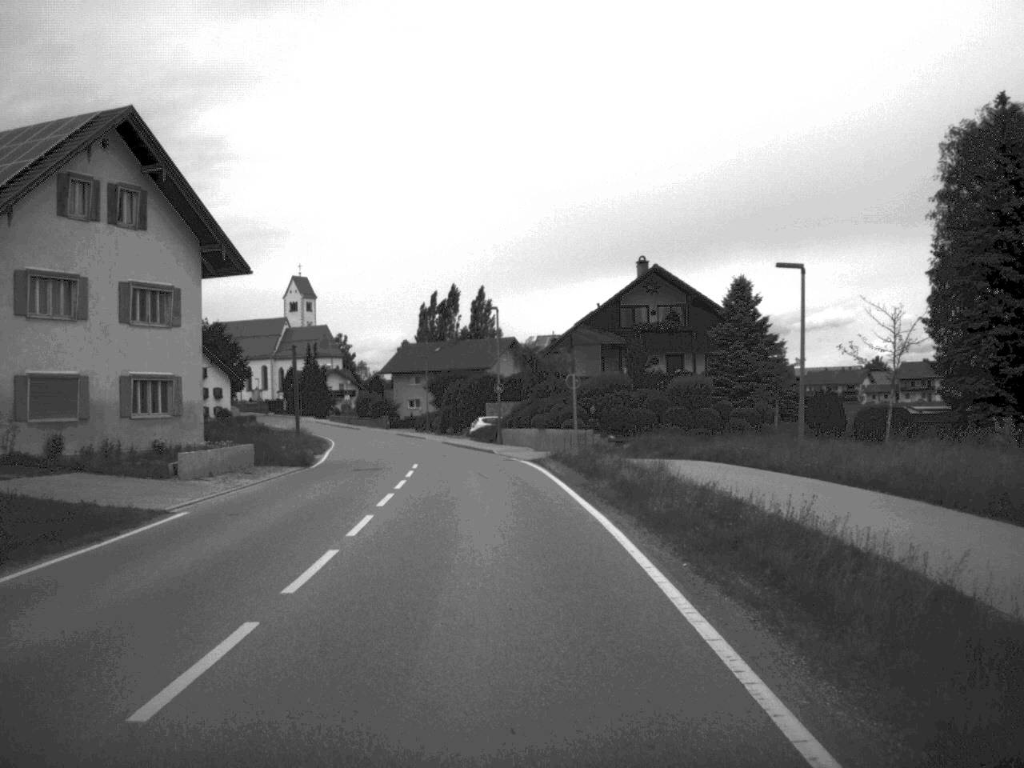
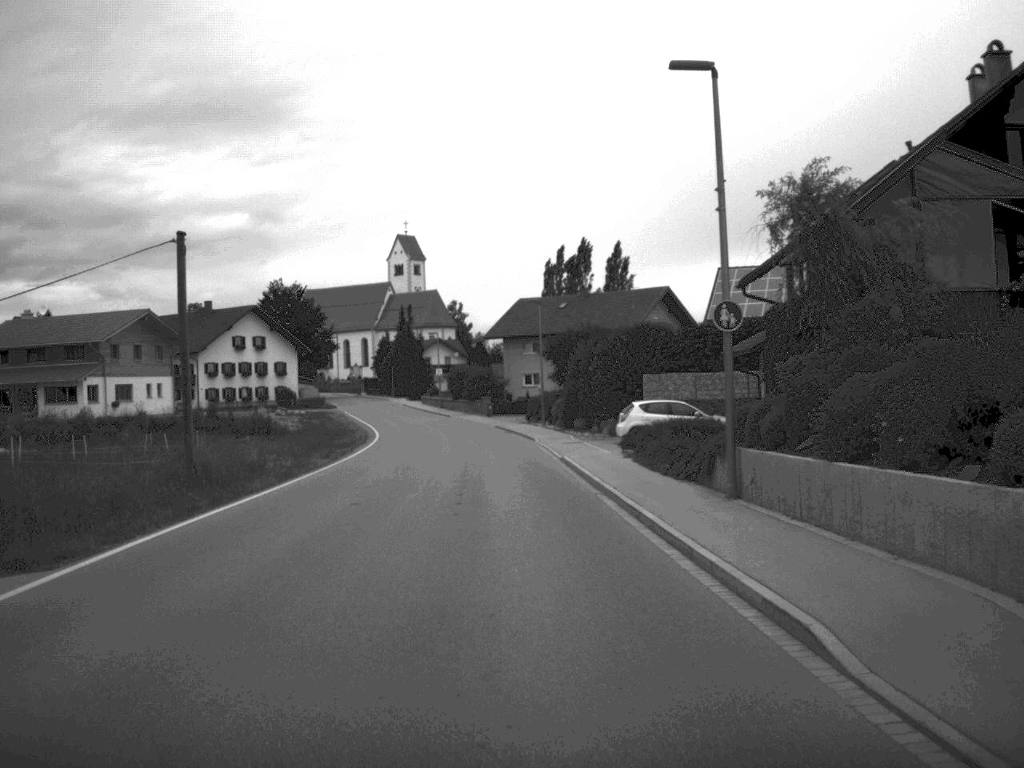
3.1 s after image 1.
(-2.1, +39.1) m; -6°
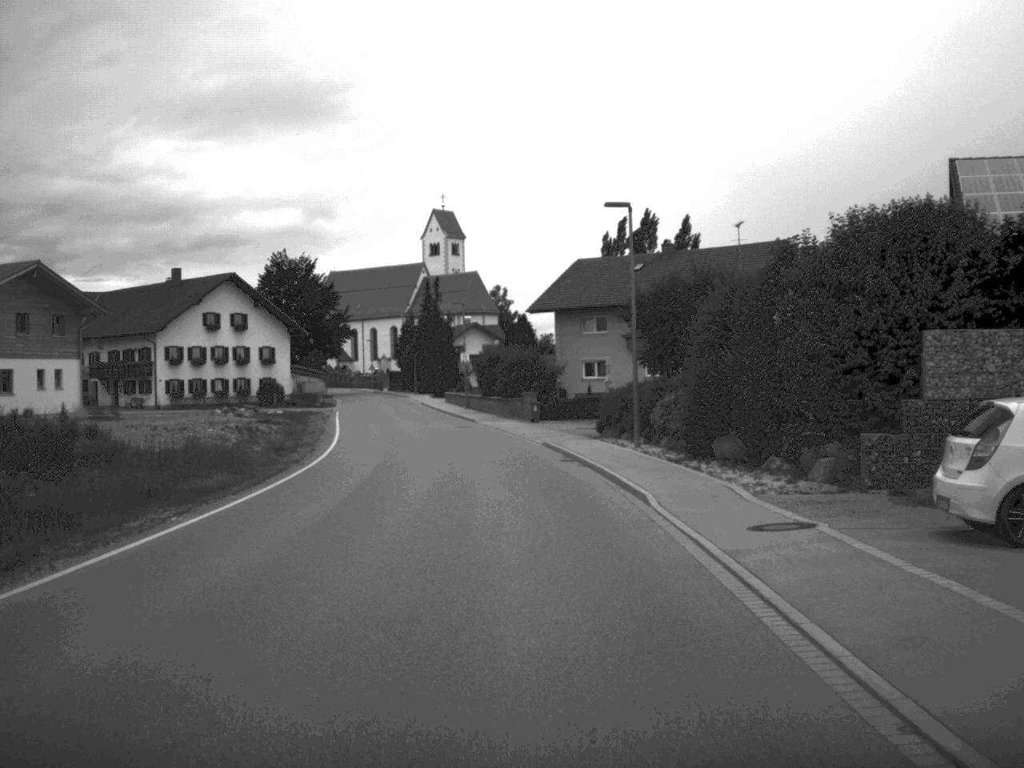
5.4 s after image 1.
(-0.7, +29.9) m; -2°
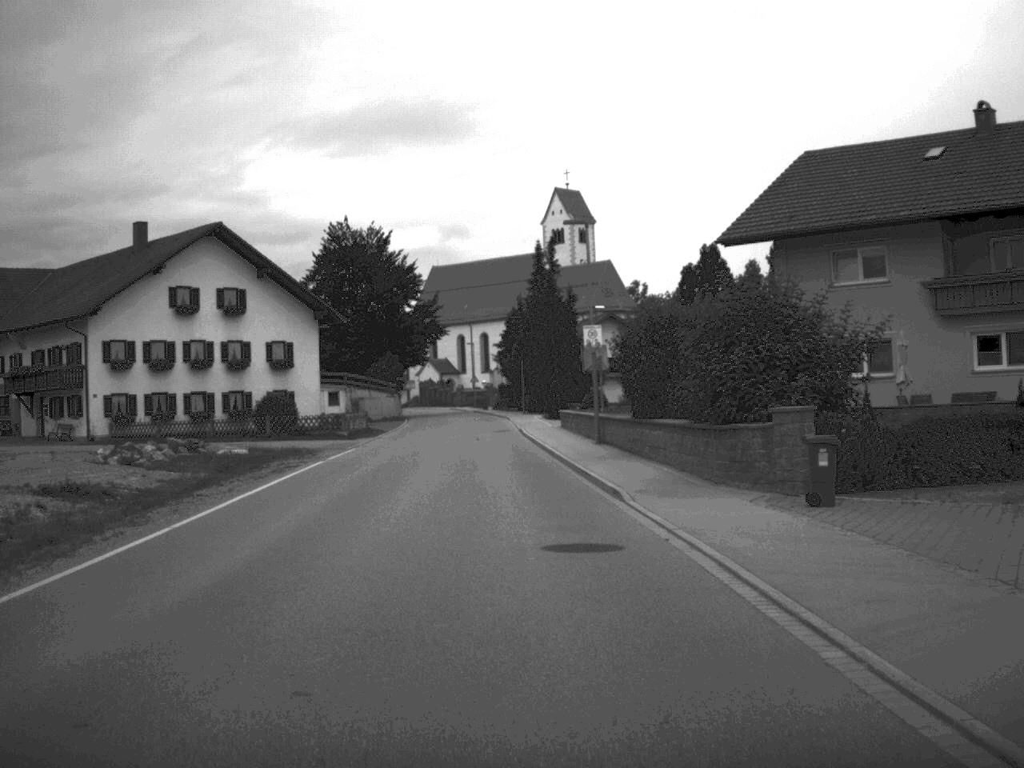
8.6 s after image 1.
(-1.7, +39.0) m; -6°
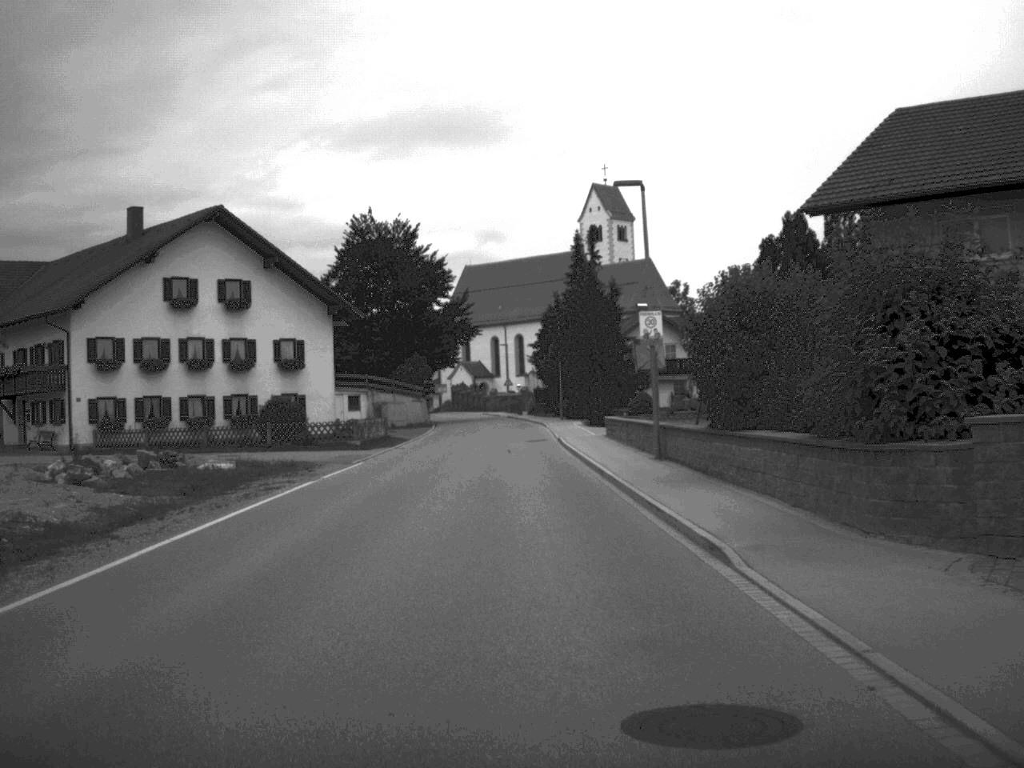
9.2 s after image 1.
(-0.1, +7.0) m; -2°
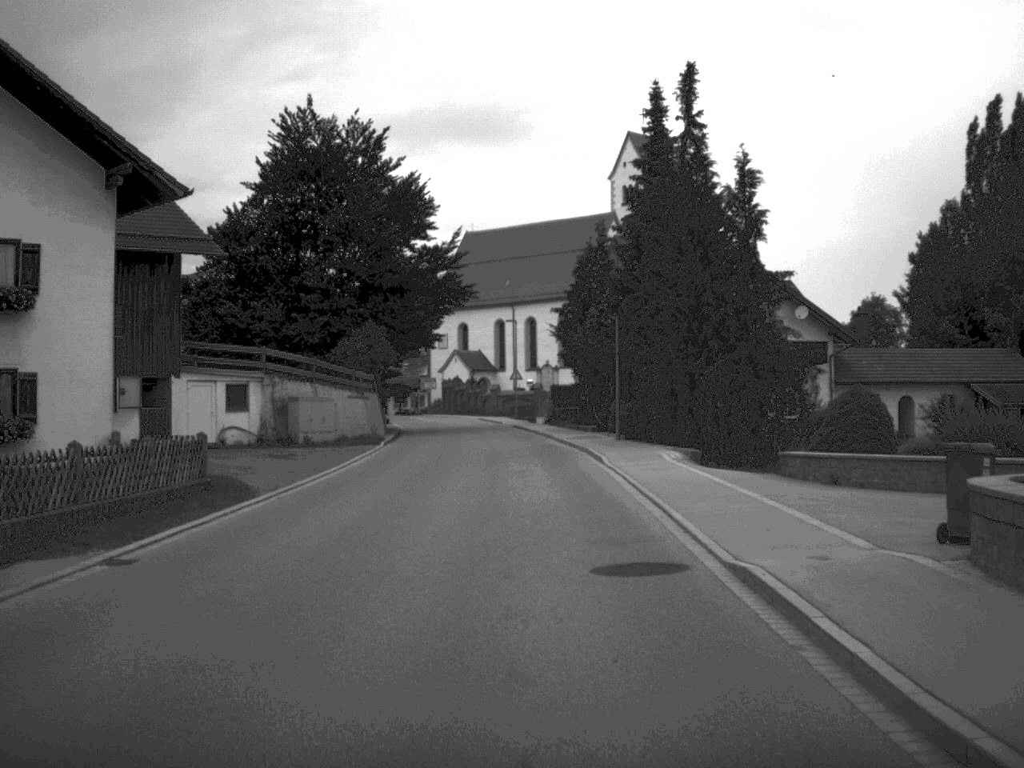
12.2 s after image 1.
(-0.6, +34.8) m; 0°
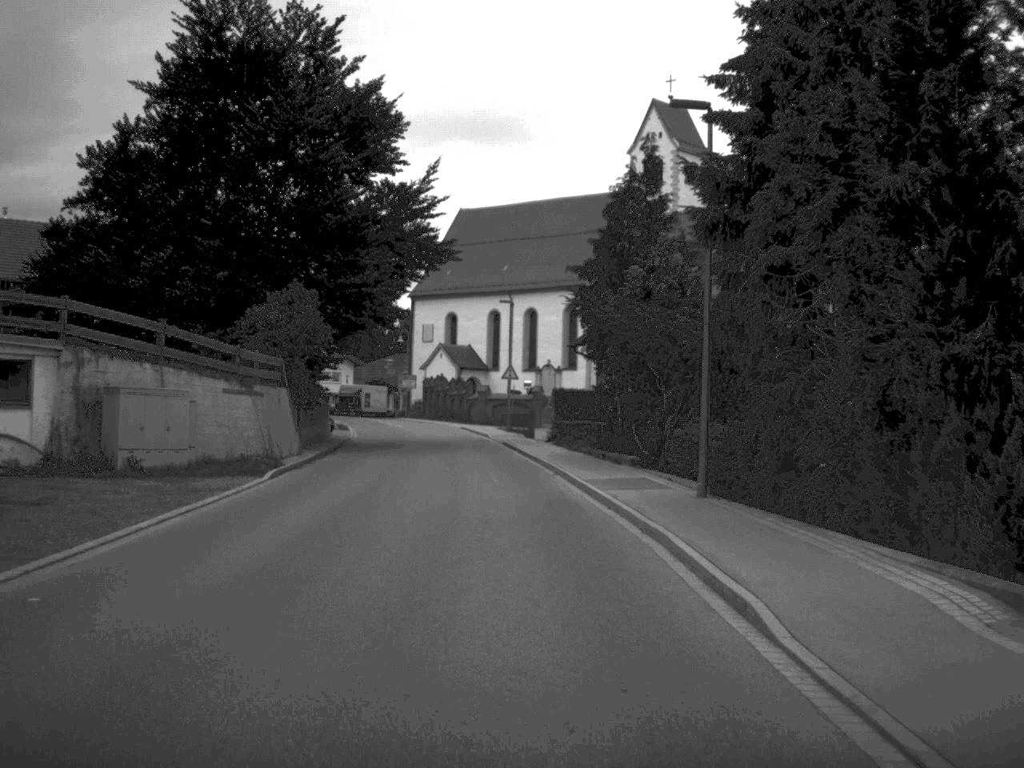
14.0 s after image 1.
(0.0, +19.2) m; 0°
